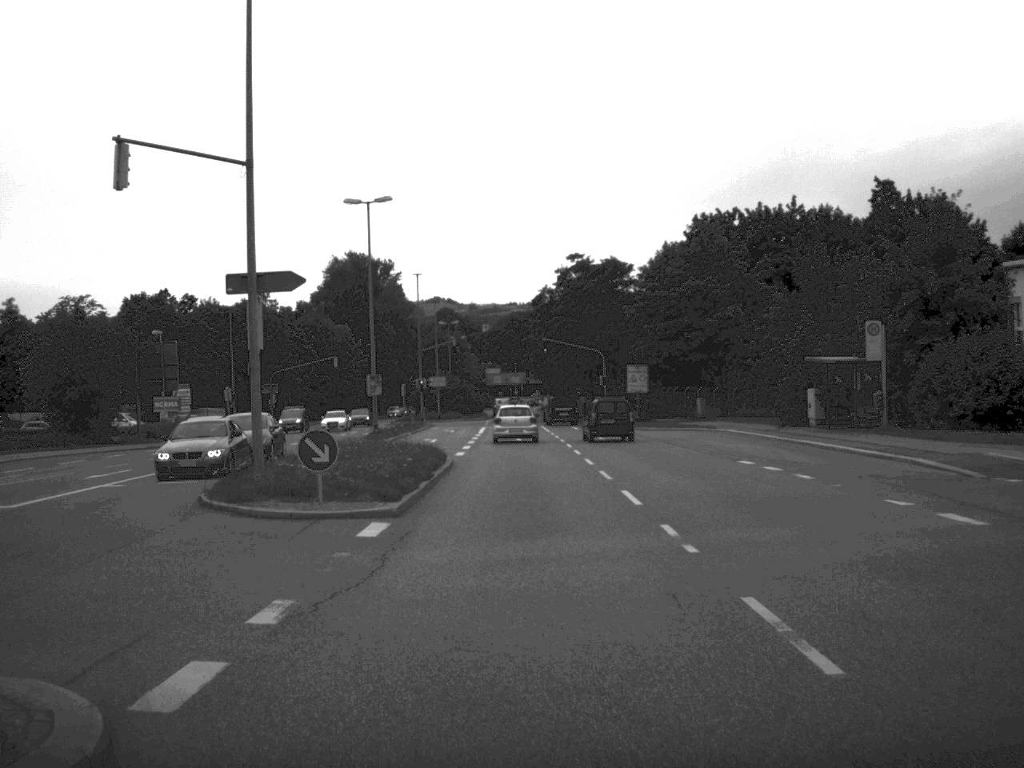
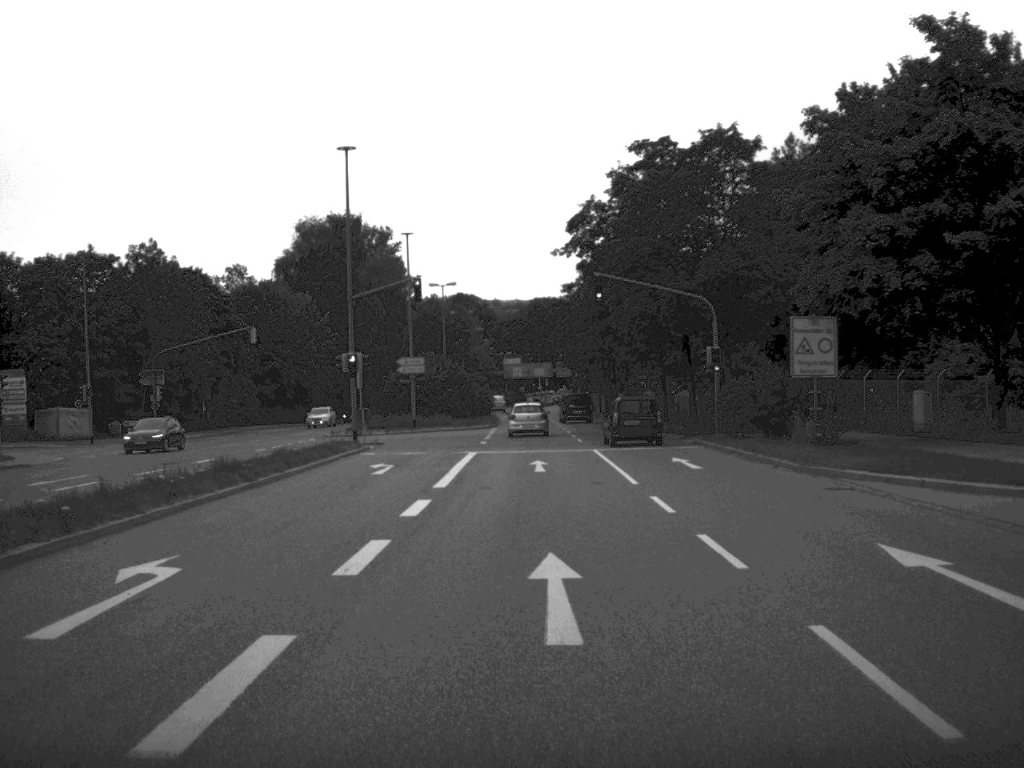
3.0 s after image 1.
(-0.4, +42.6) m; -1°
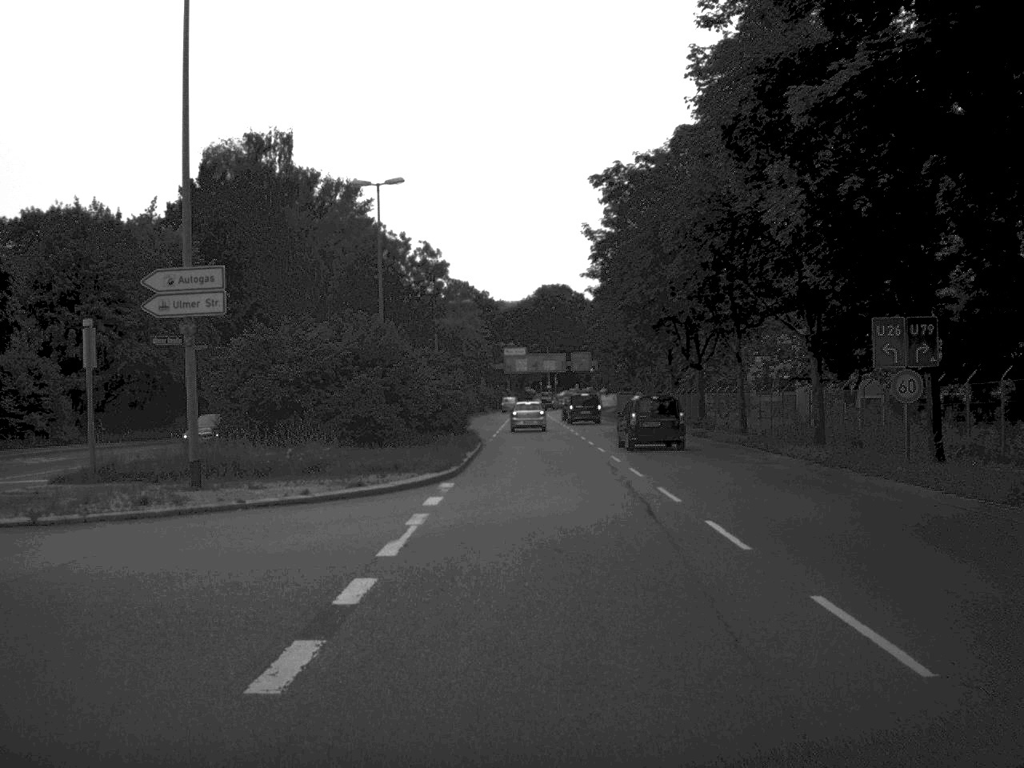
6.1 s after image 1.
(-0.2, +45.2) m; 0°
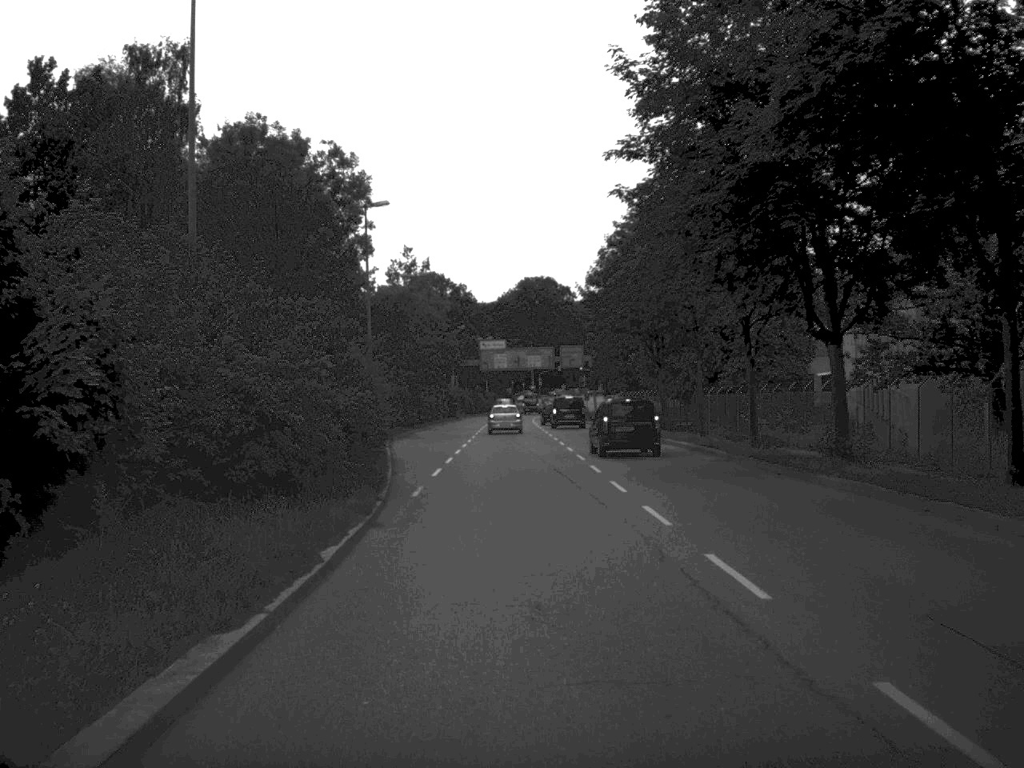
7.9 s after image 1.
(+0.2, +26.5) m; +1°
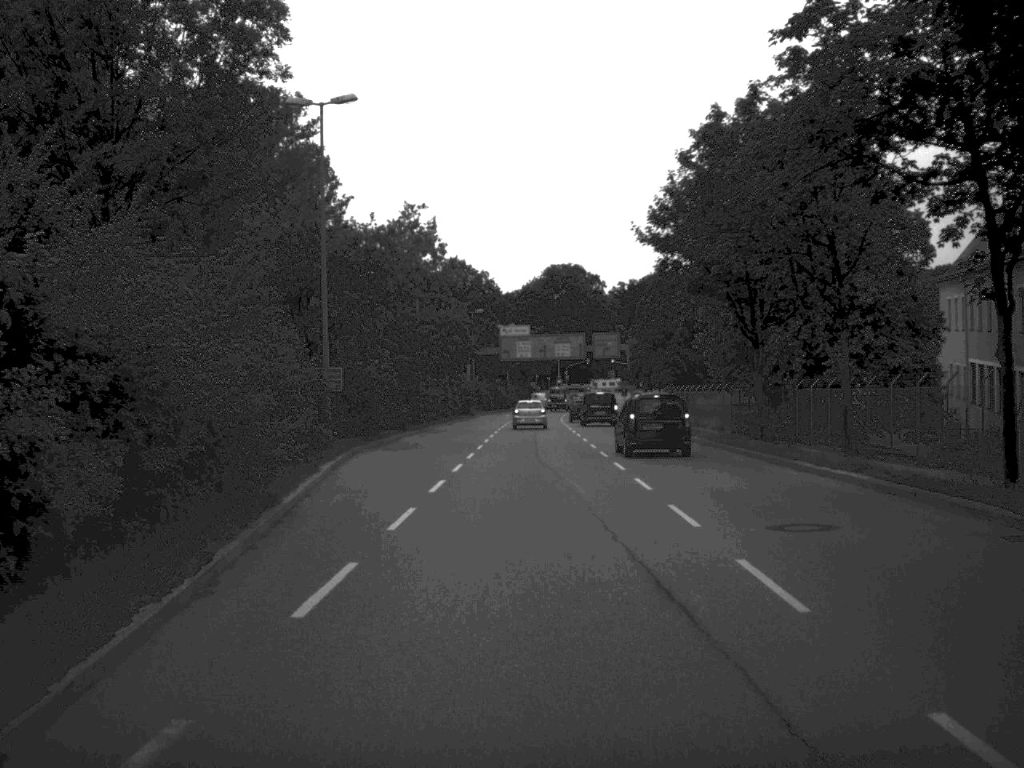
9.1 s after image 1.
(-0.2, +18.4) m; -1°
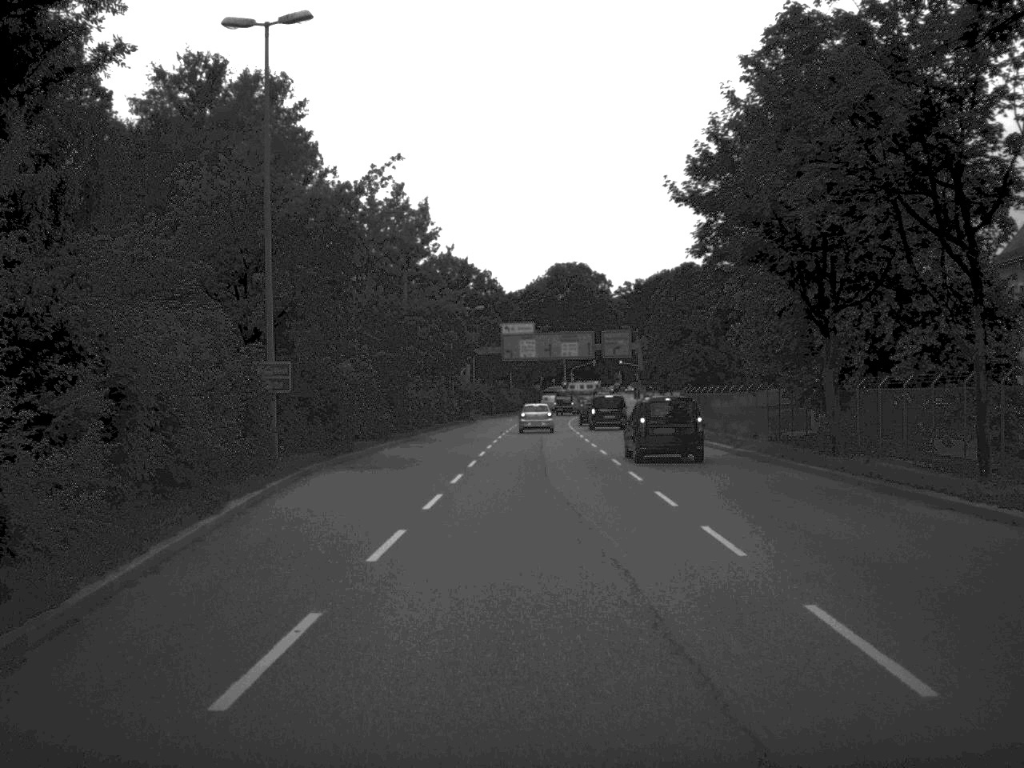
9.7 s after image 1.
(0.0, +8.5) m; 0°
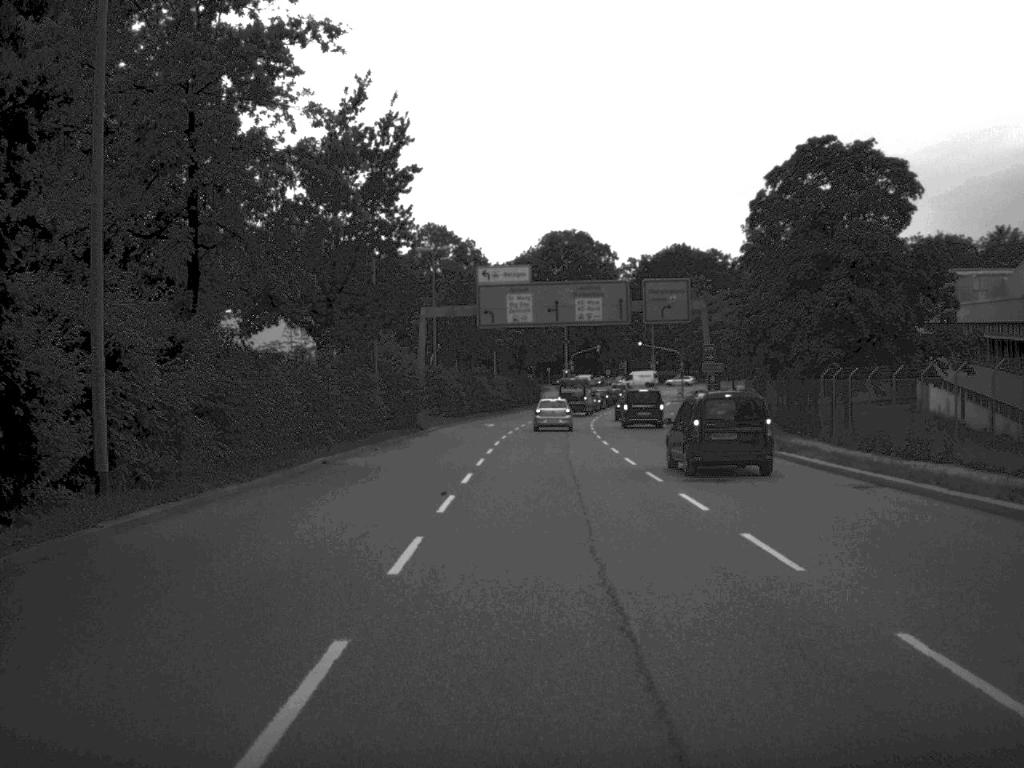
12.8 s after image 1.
(-0.2, +42.5) m; 0°
